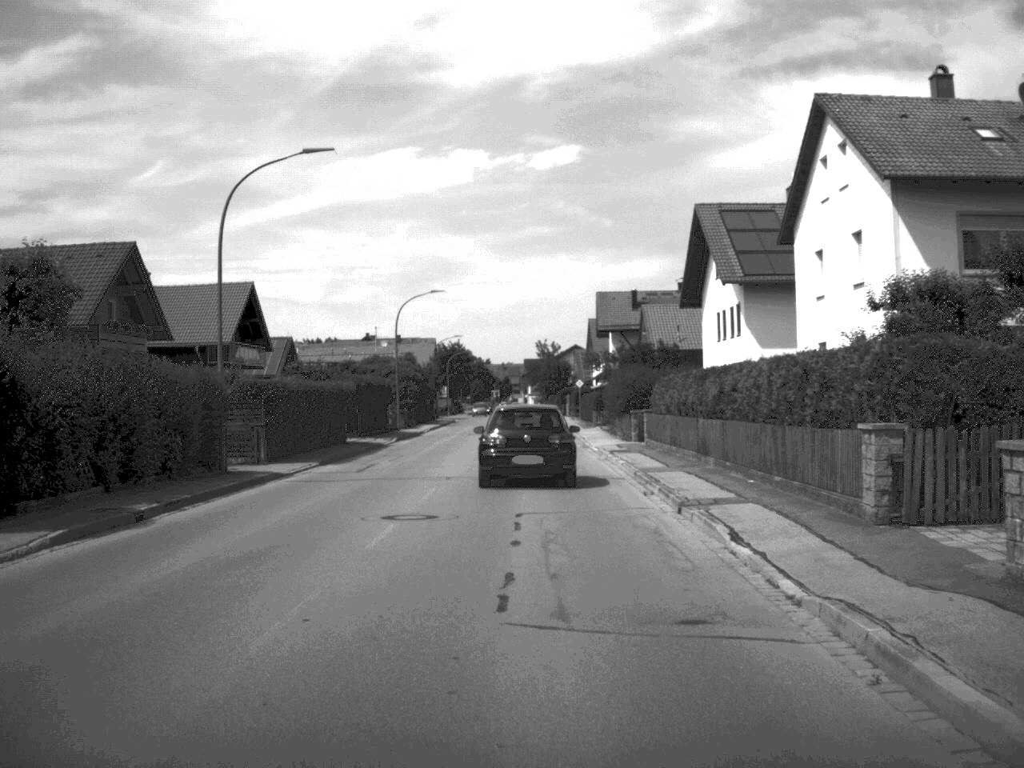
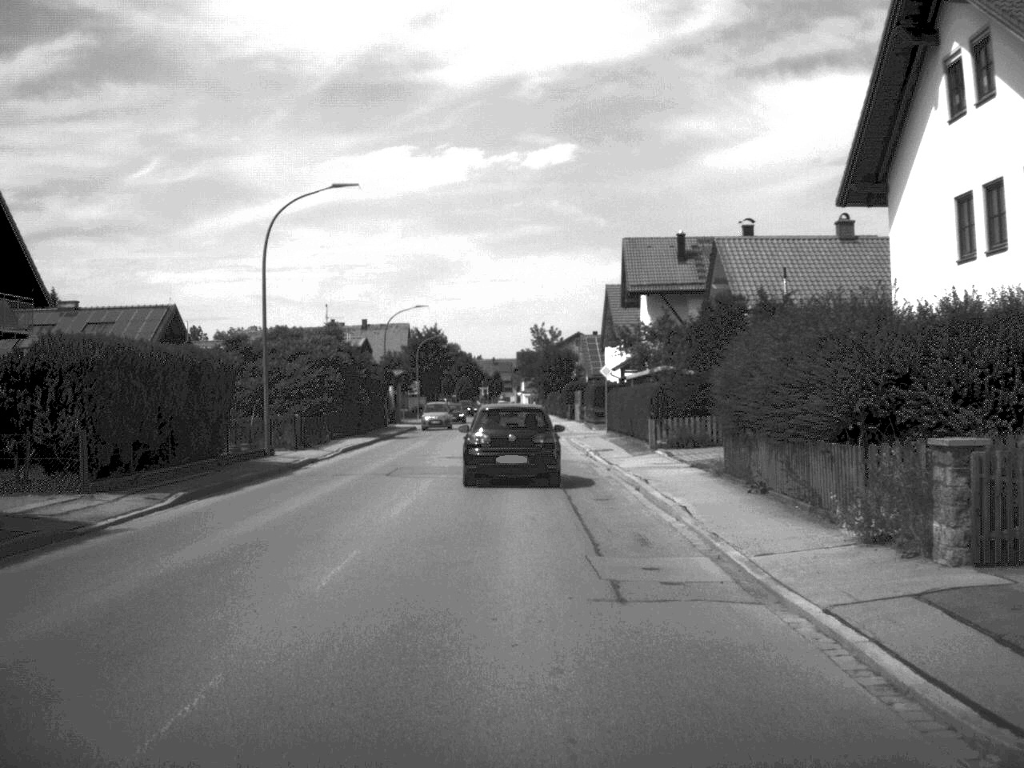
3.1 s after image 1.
(0.0, +33.1) m; 0°
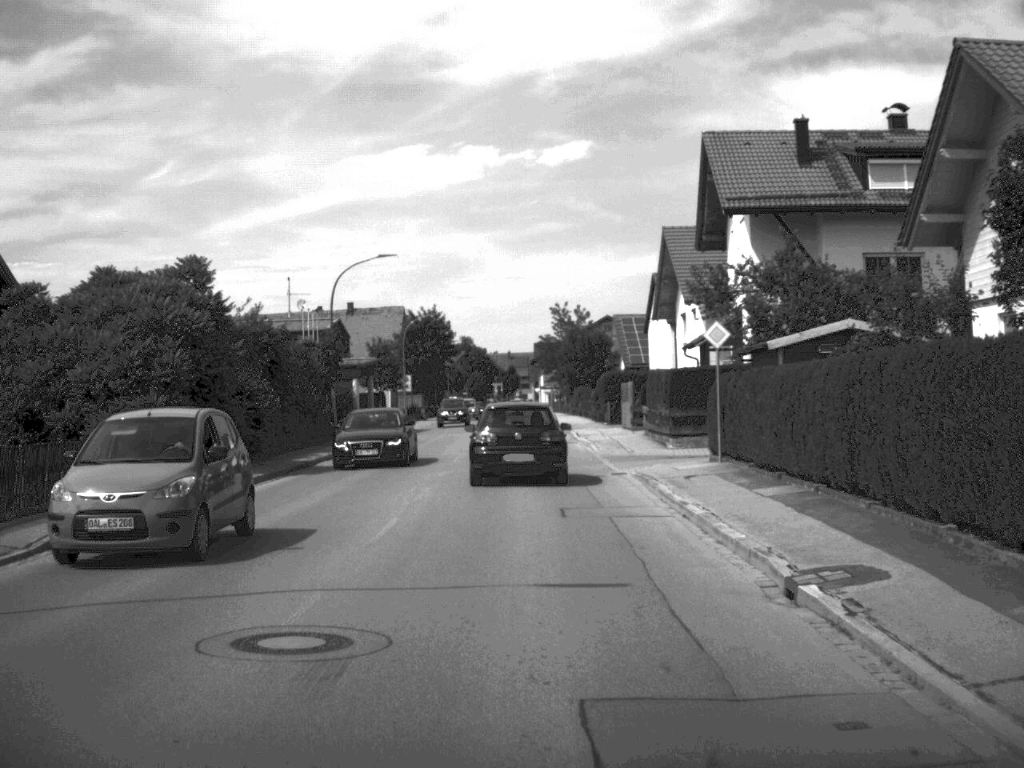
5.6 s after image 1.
(-0.2, +26.3) m; -1°
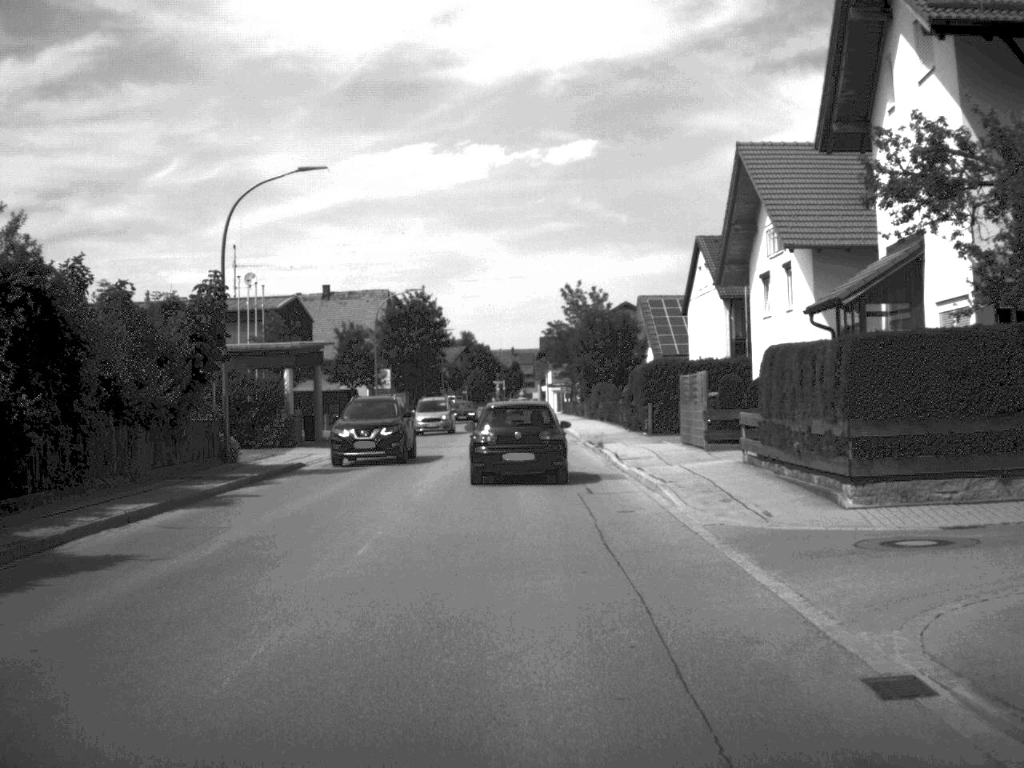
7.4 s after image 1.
(-0.1, +18.8) m; 0°
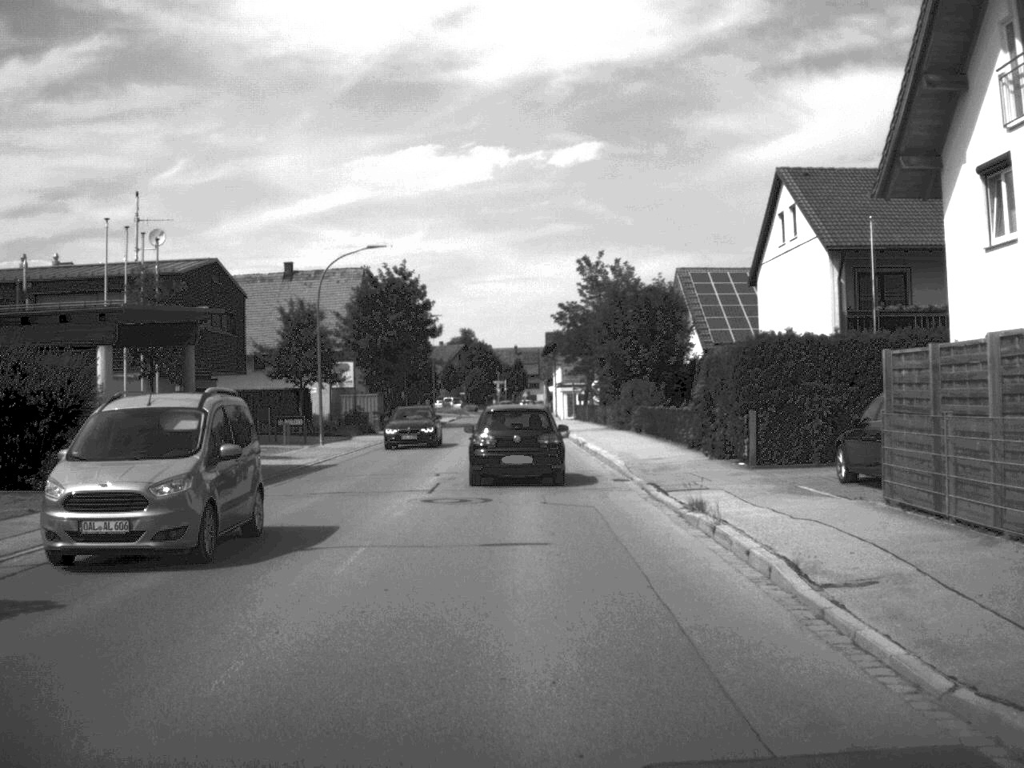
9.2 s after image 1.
(-0.1, +19.6) m; 0°
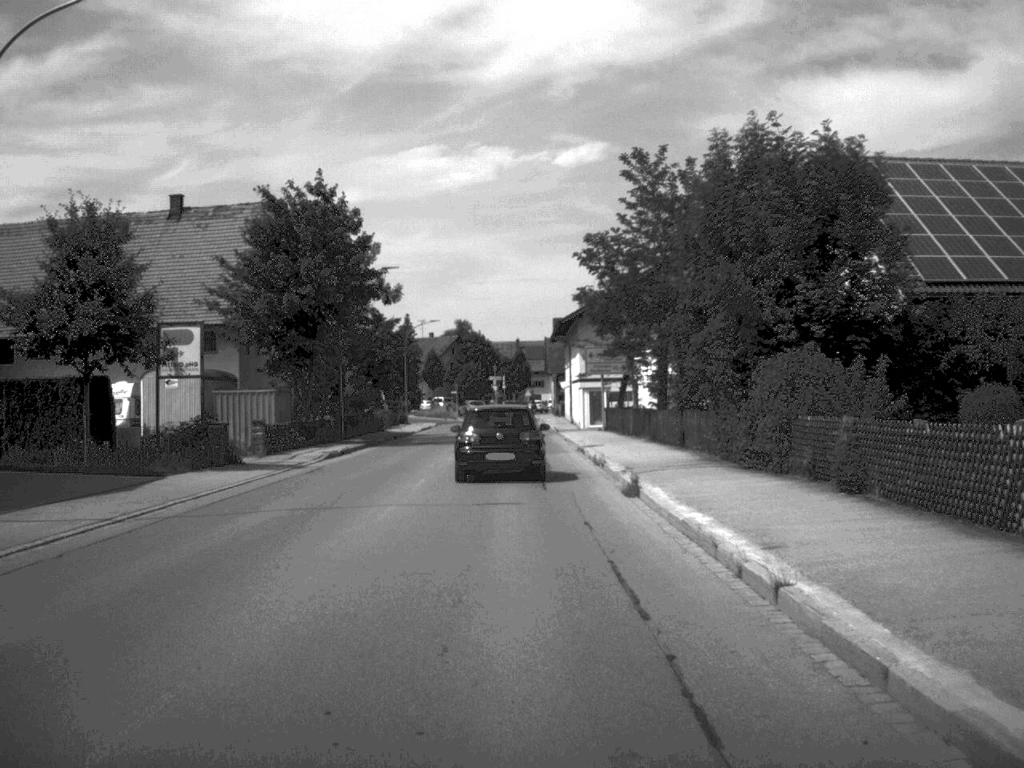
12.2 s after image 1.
(-0.1, +30.7) m; 0°
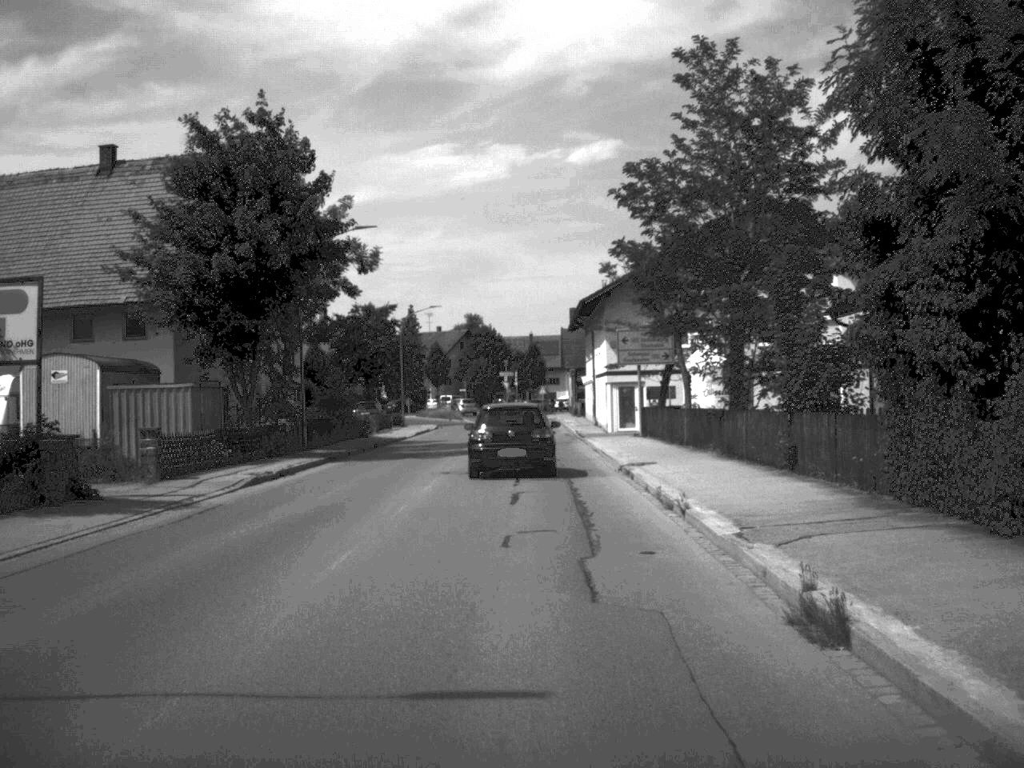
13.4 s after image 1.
(-0.1, +12.3) m; -1°
